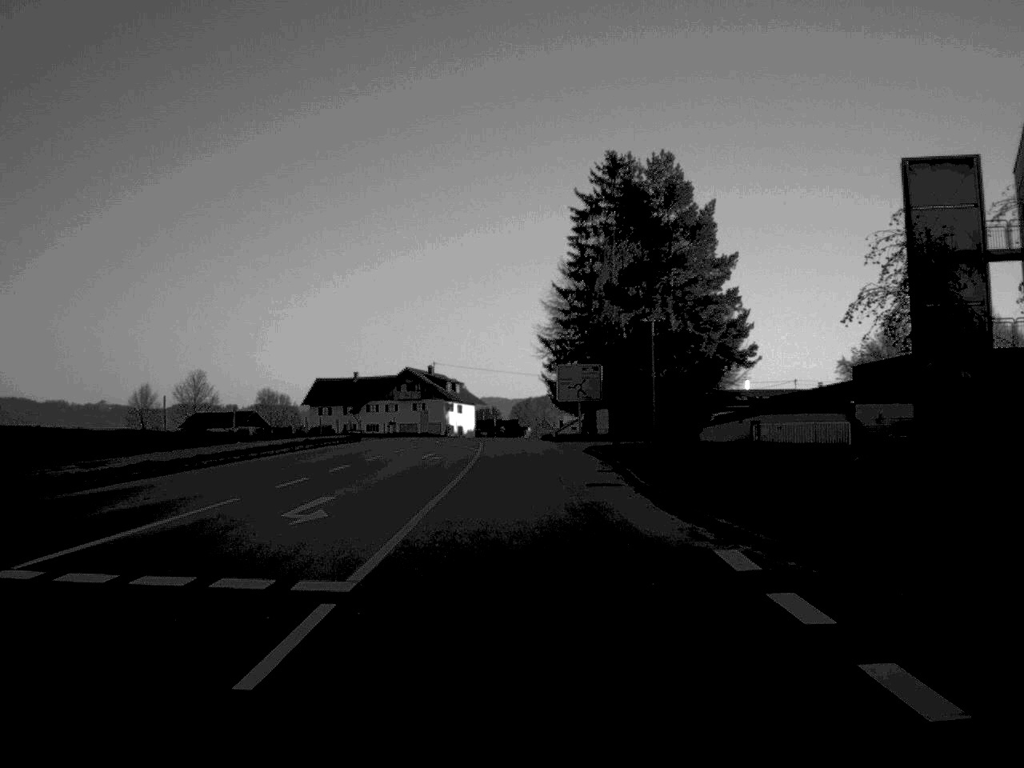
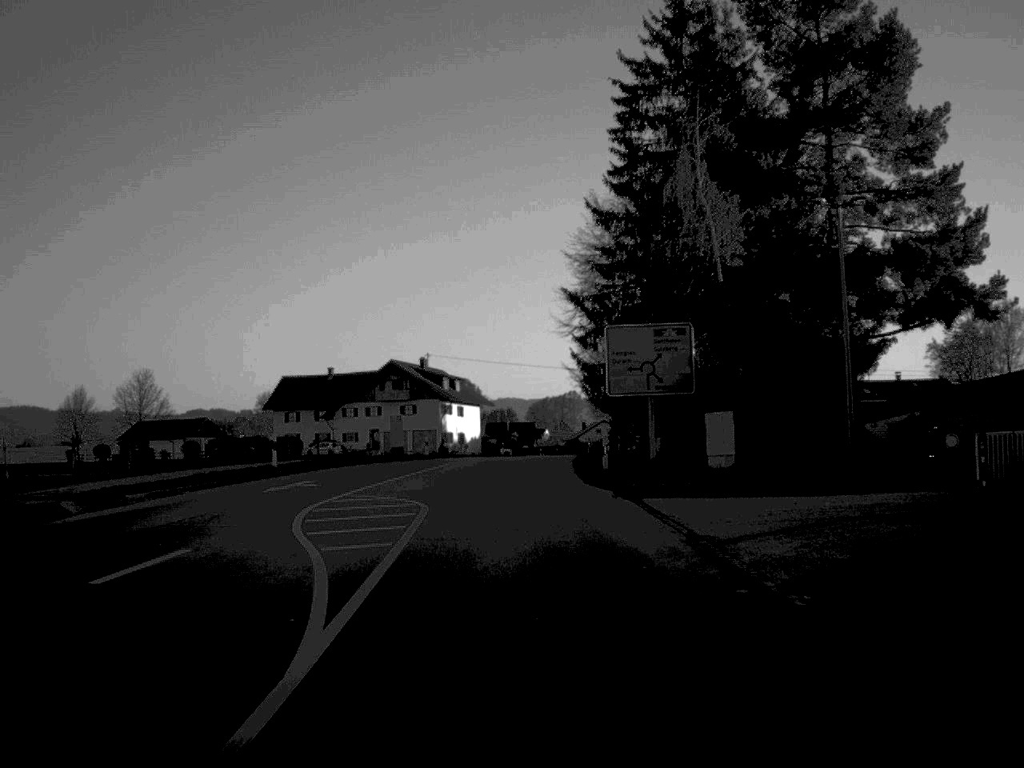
(-0.2, +36.4) m; -1°
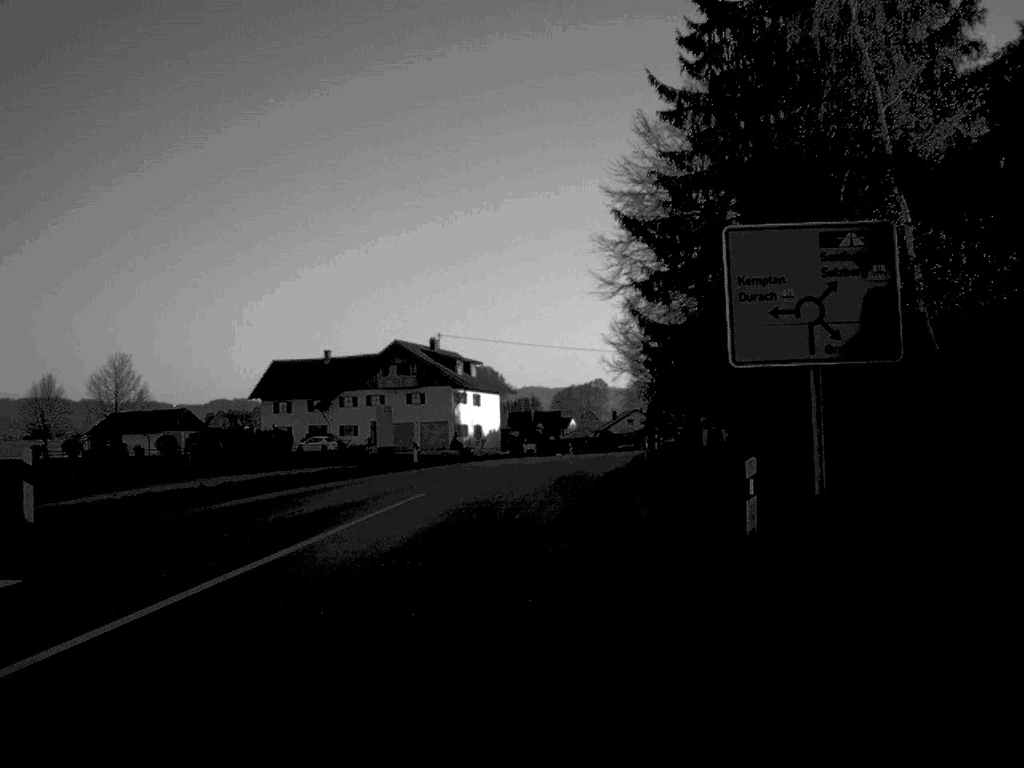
(-0.2, +19.4) m; -1°
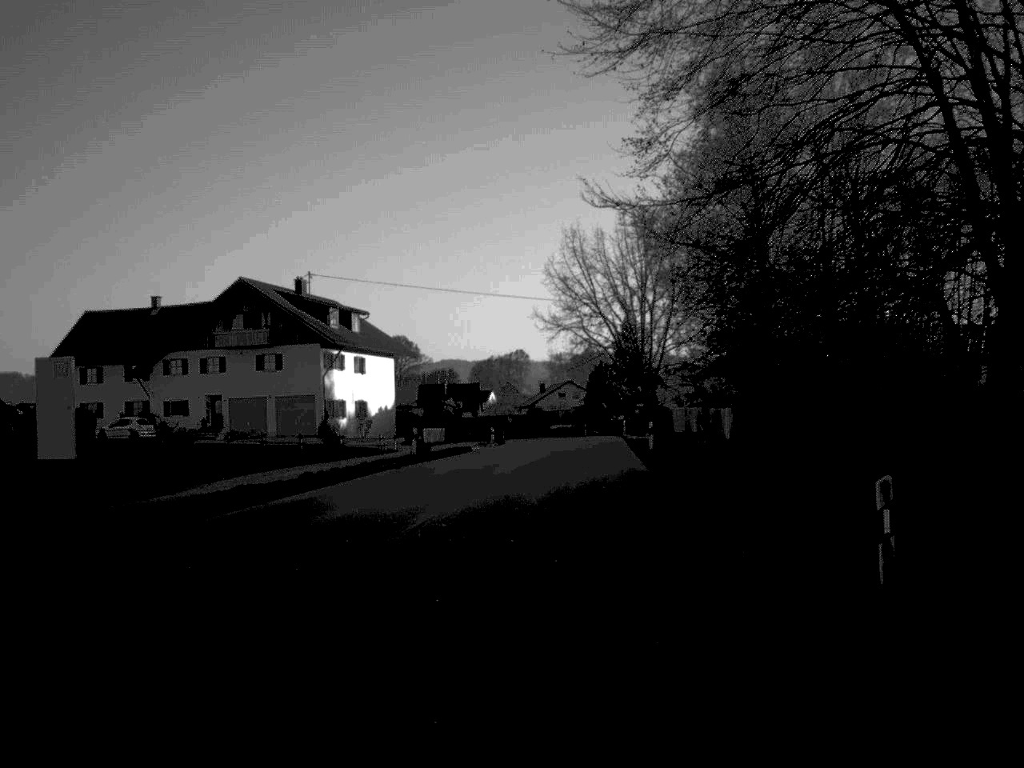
(+0.9, +36.0) m; +4°
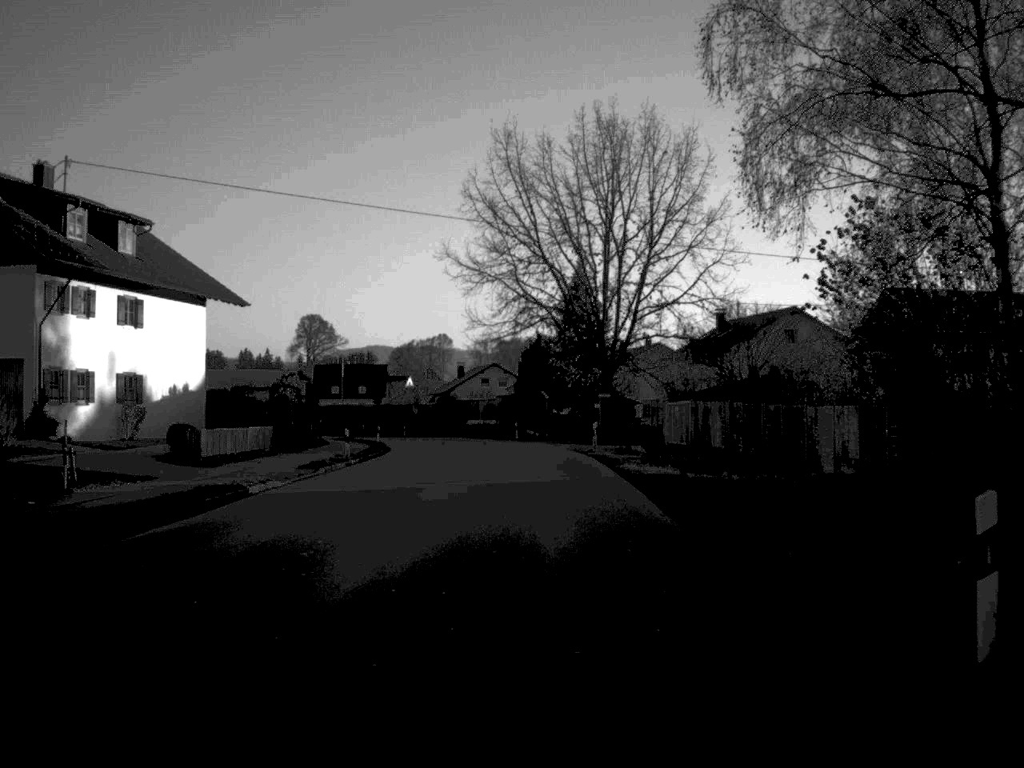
(+1.2, +37.3) m; +3°
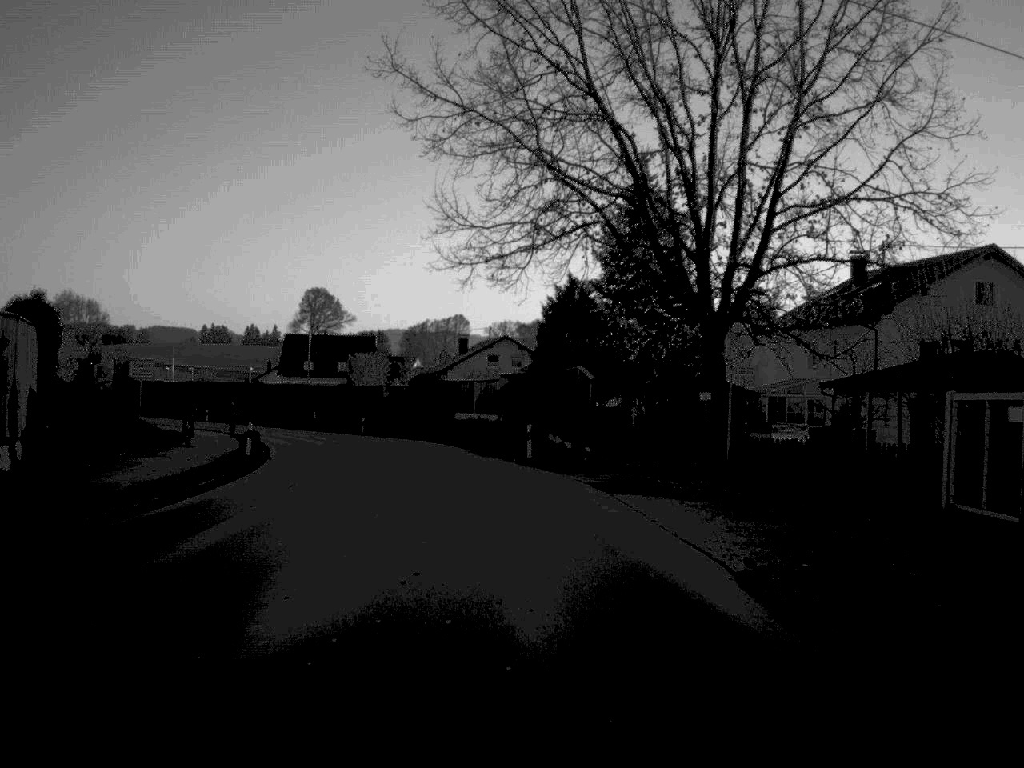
(-0.1, +38.0) m; -1°
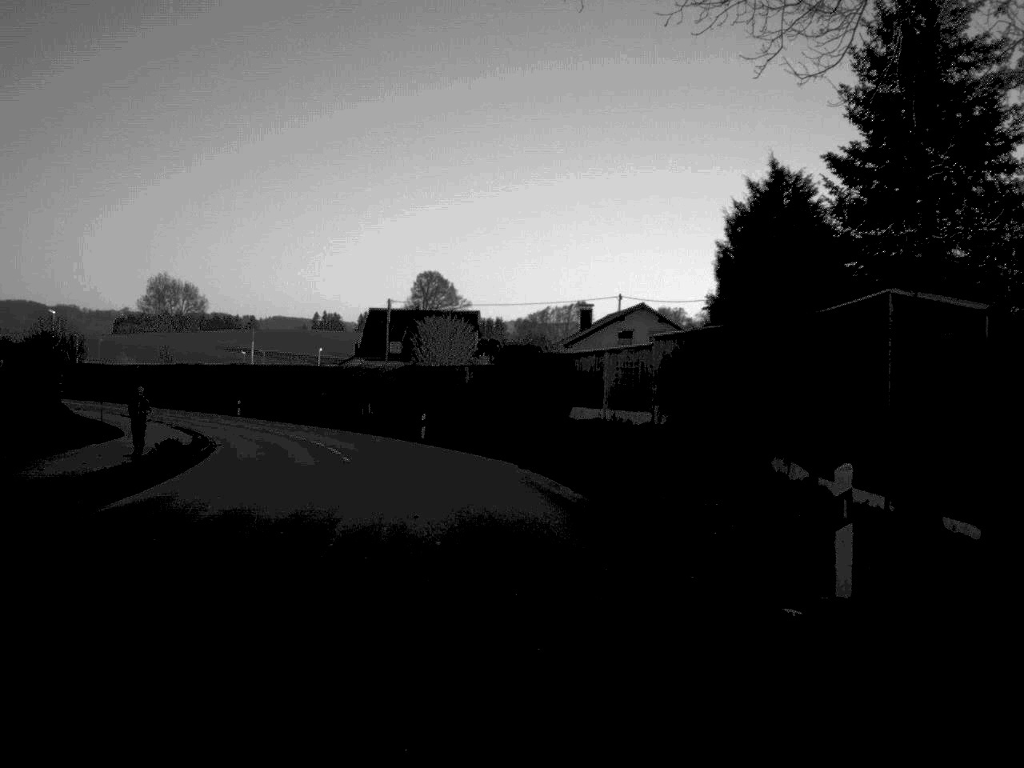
(-1.2, +27.9) m; -6°
